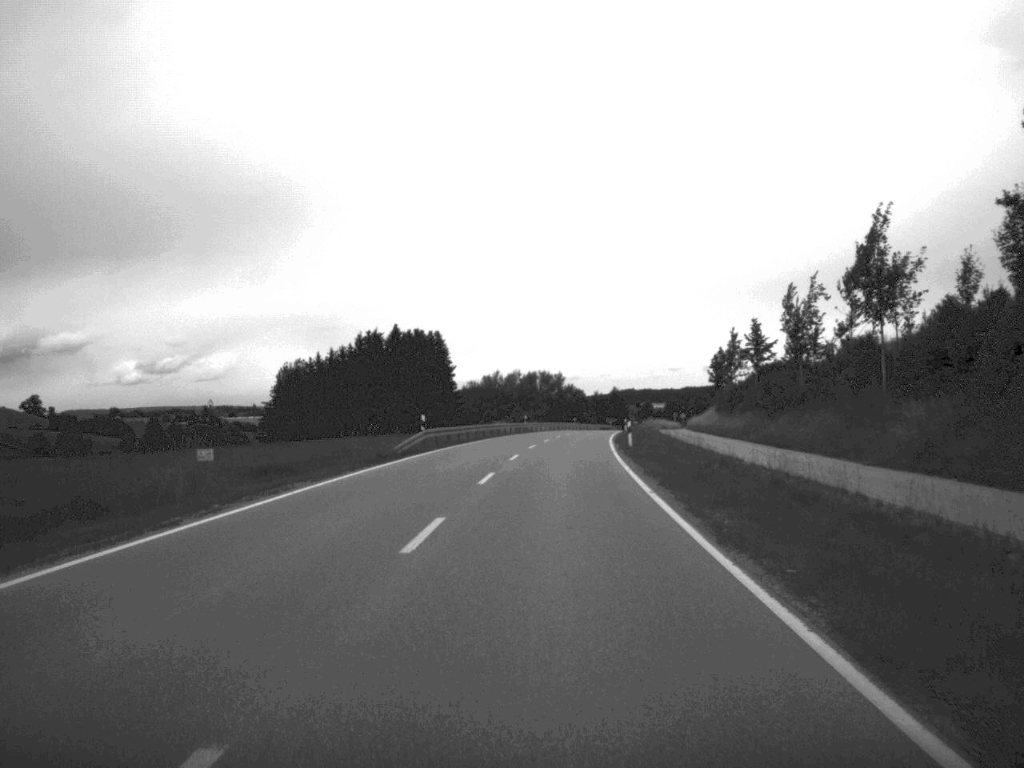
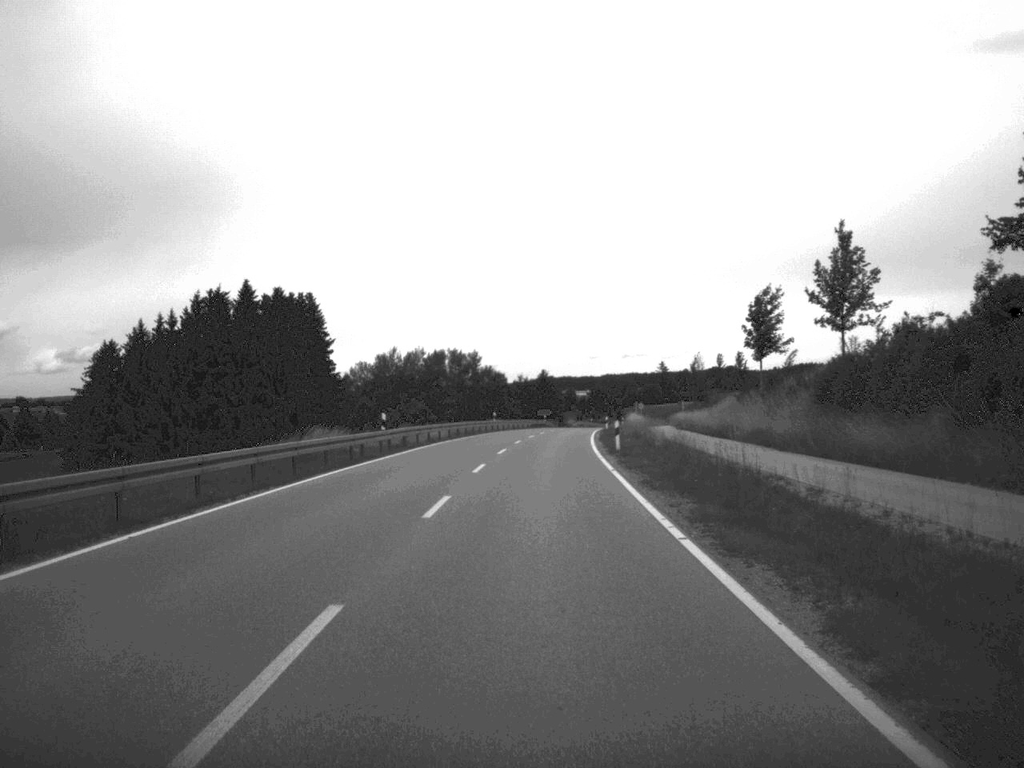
(+1.9, +54.8) m; +4°
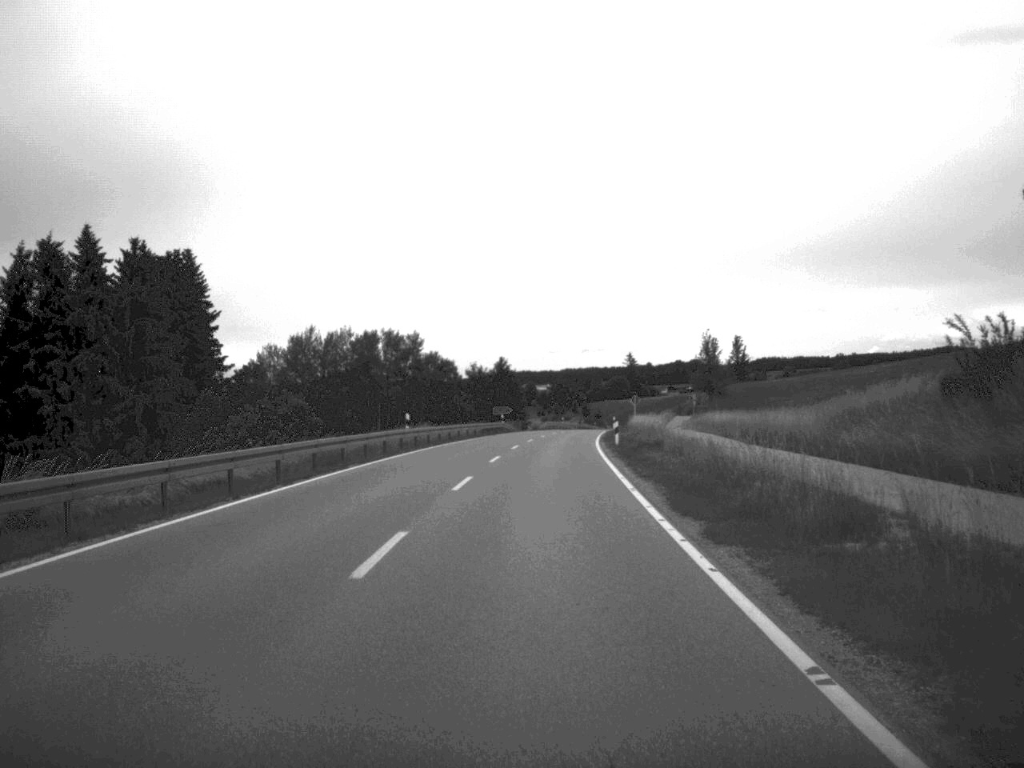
(+0.6, +41.1) m; +2°
